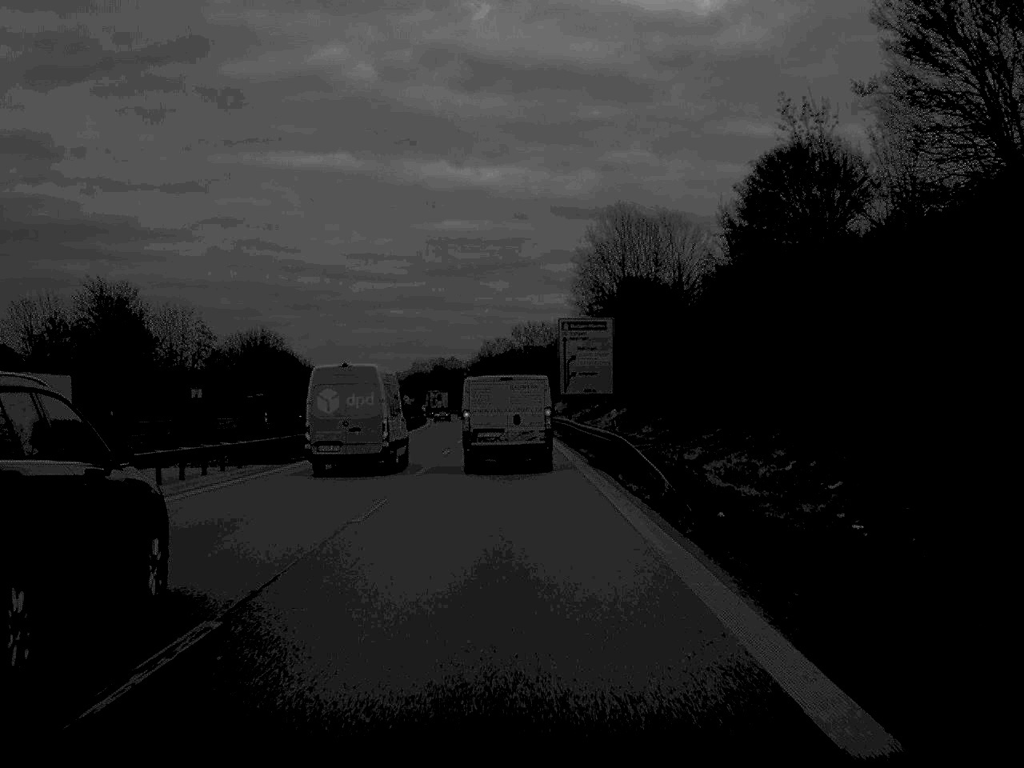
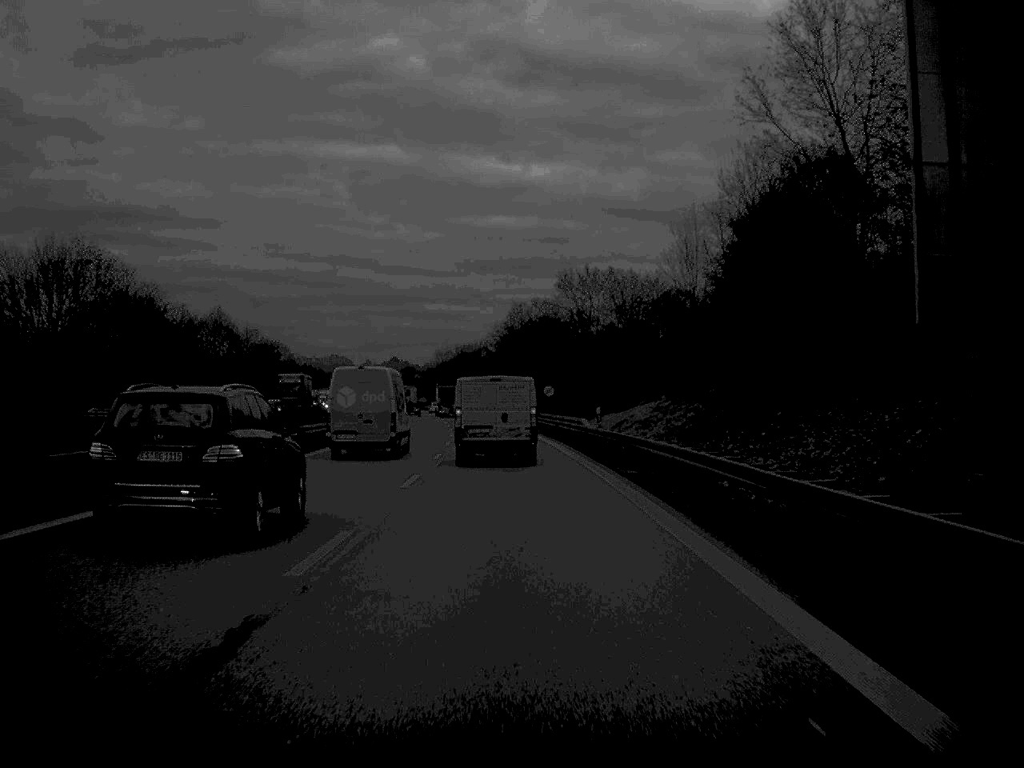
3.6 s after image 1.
(-1.3, +77.7) m; -2°
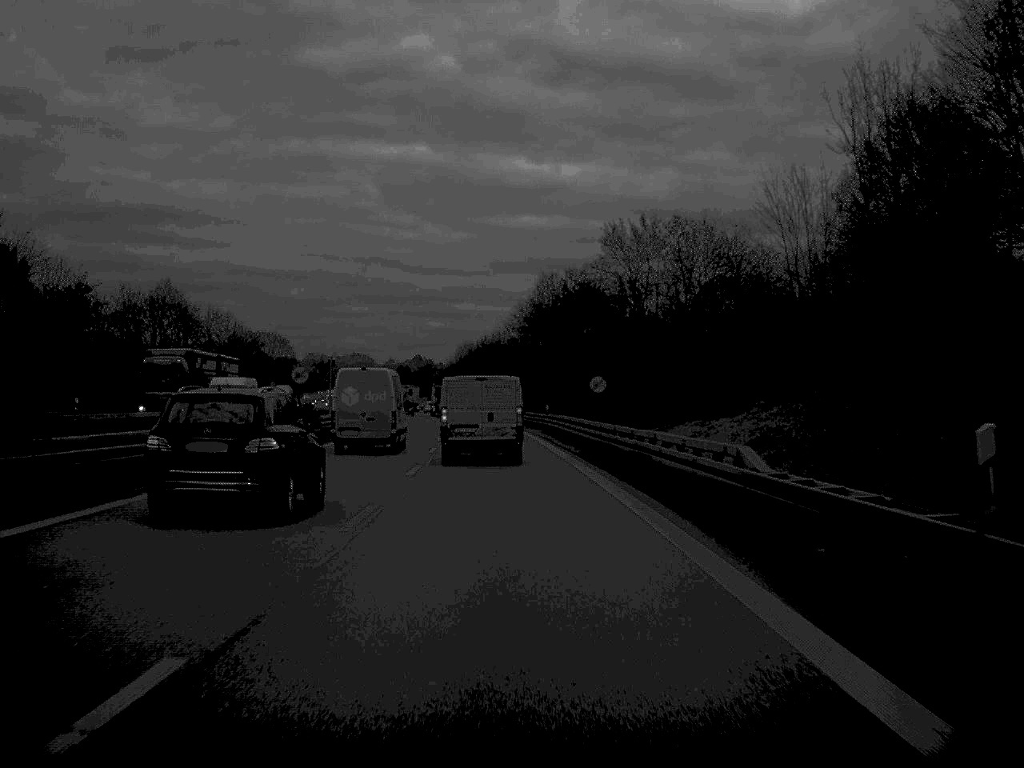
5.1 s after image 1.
(-0.4, +32.1) m; -1°
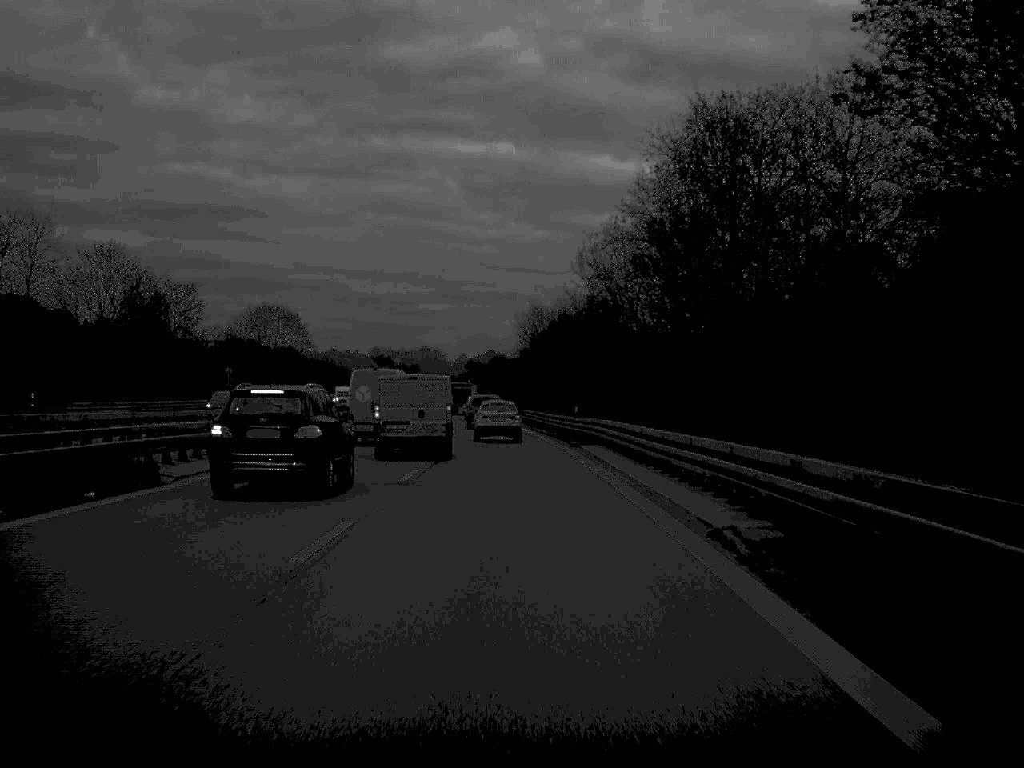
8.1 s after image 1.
(-1.9, +63.4) m; -4°
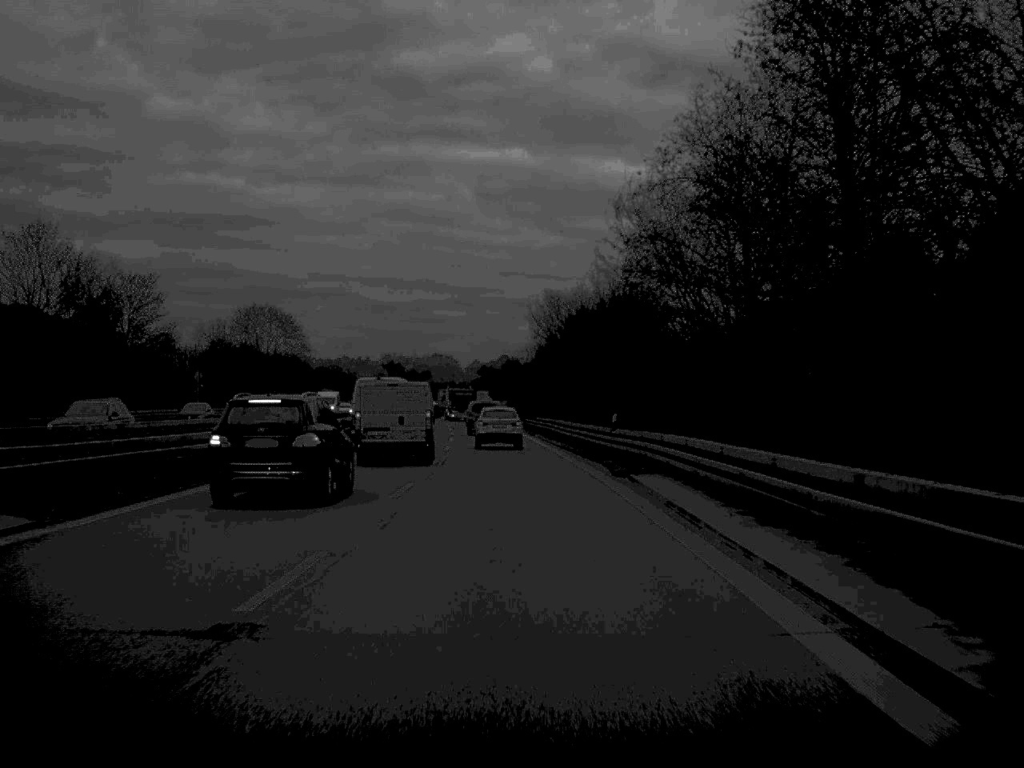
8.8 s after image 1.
(-0.1, +15.0) m; -1°
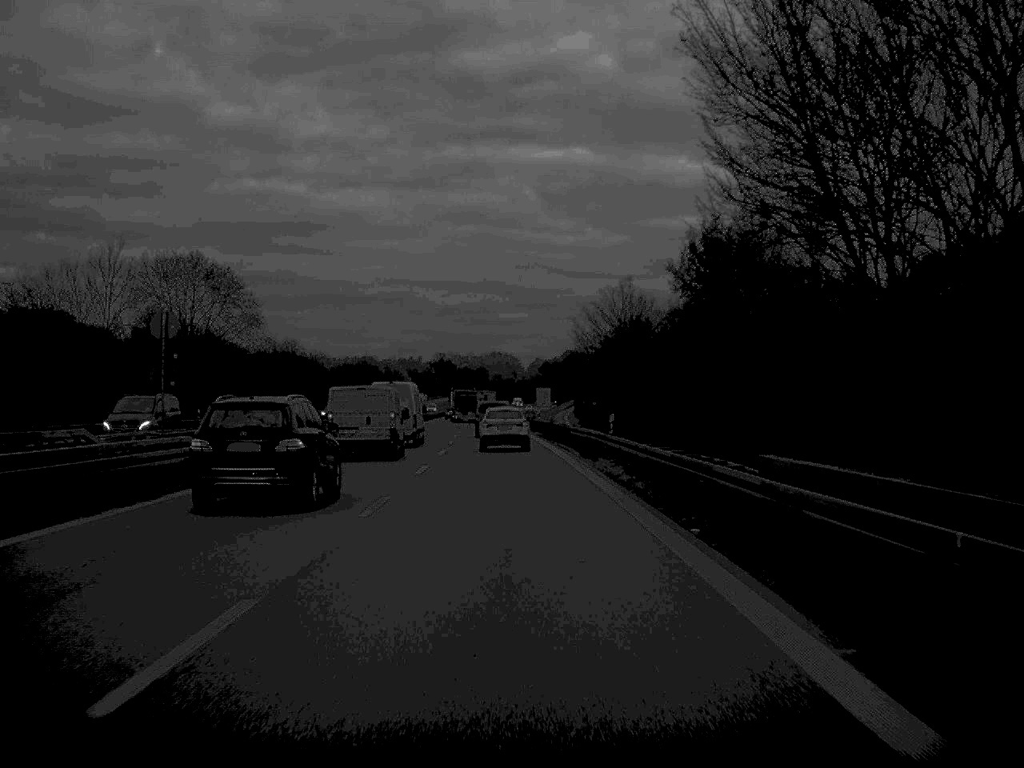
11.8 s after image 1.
(-1.5, +63.5) m; -3°
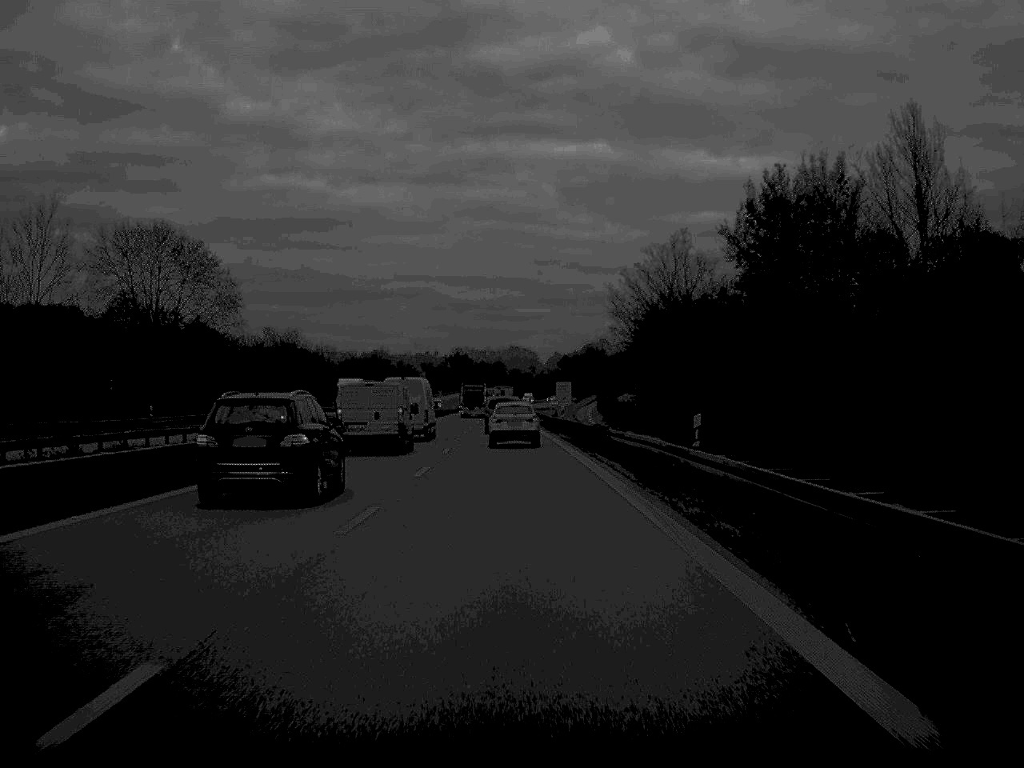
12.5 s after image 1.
(-0.1, +15.0) m; -1°
